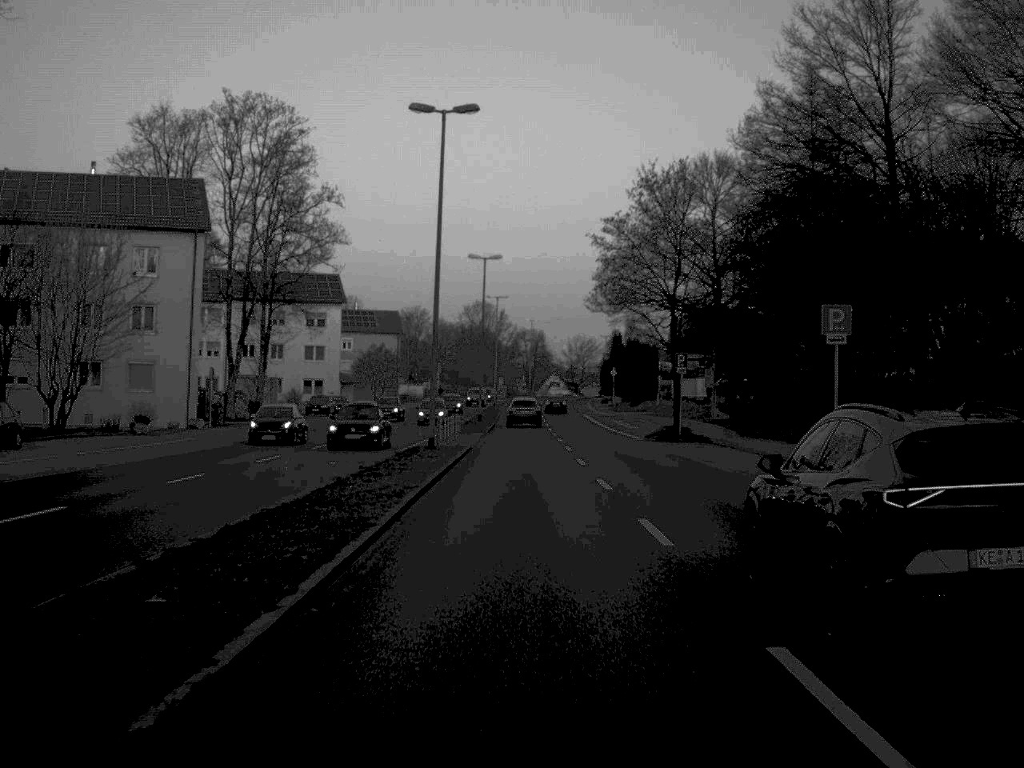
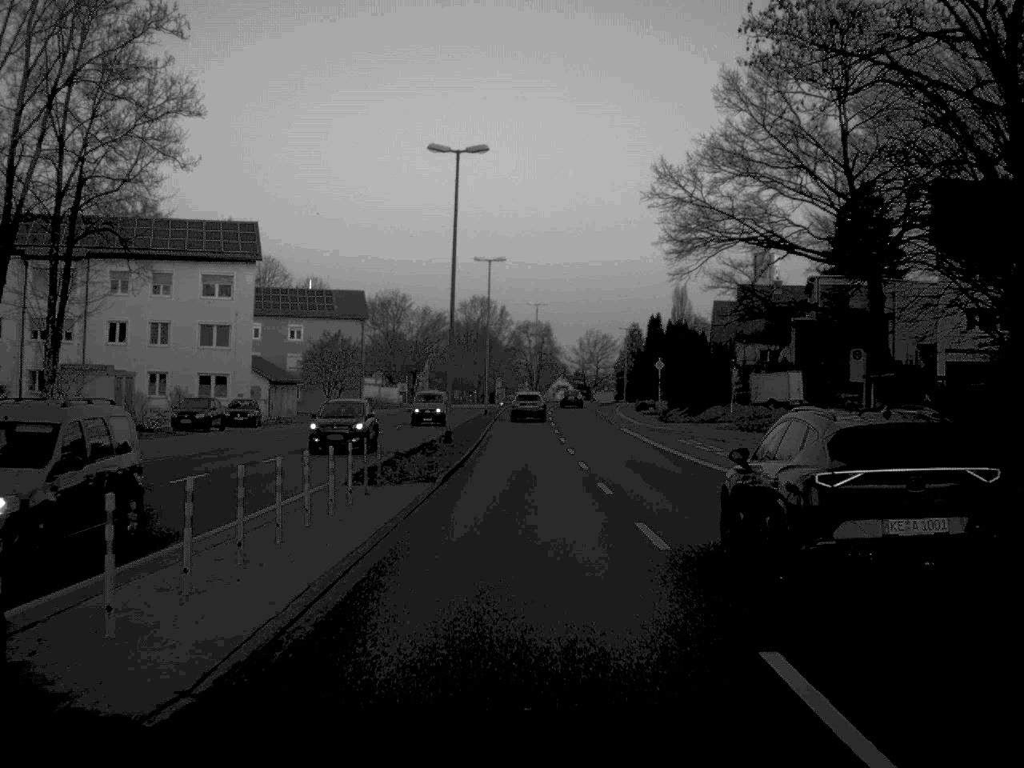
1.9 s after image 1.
(0.0, +35.7) m; 0°
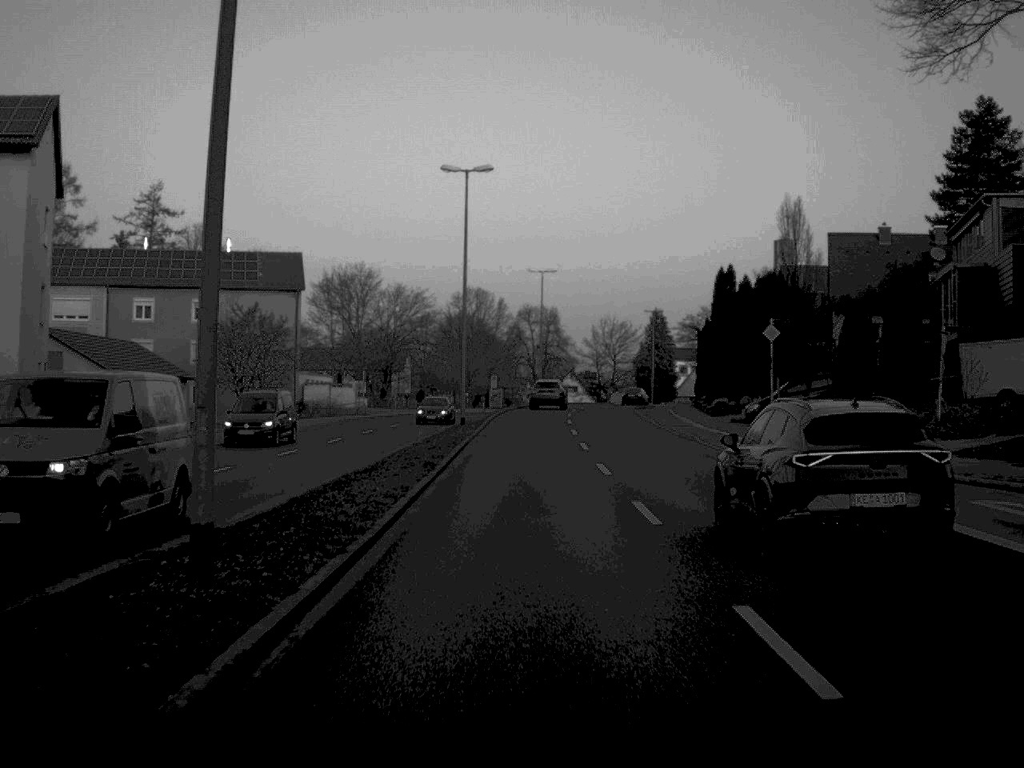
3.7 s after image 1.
(-0.1, +34.2) m; 0°
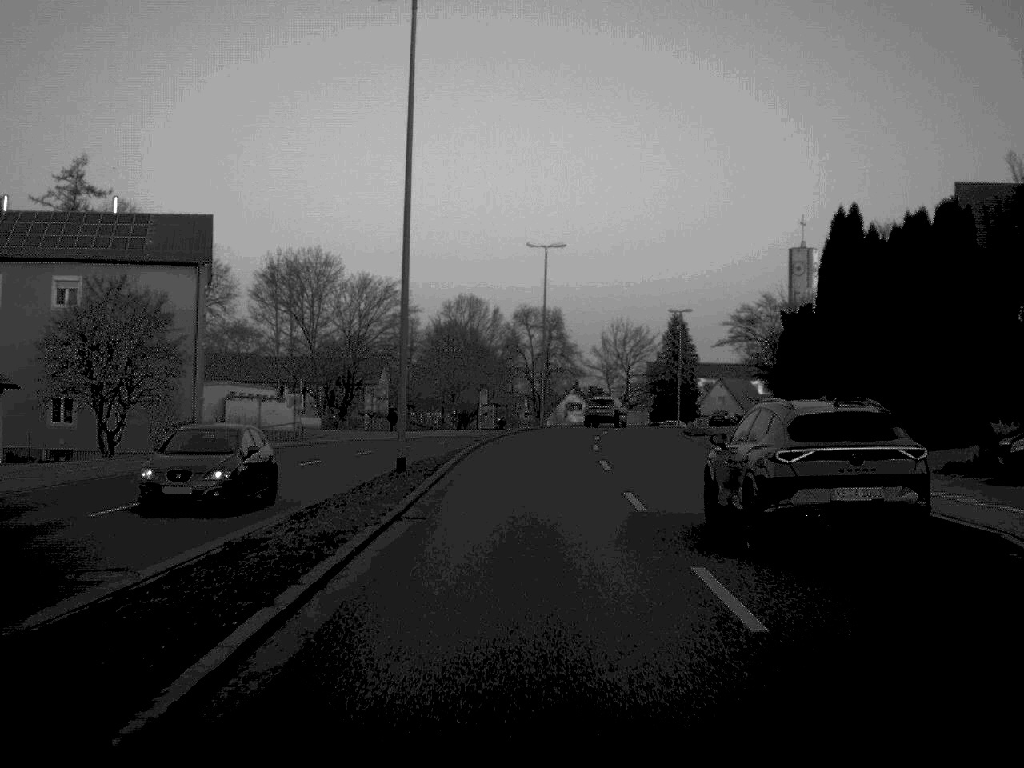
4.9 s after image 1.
(0.0, +24.8) m; 0°
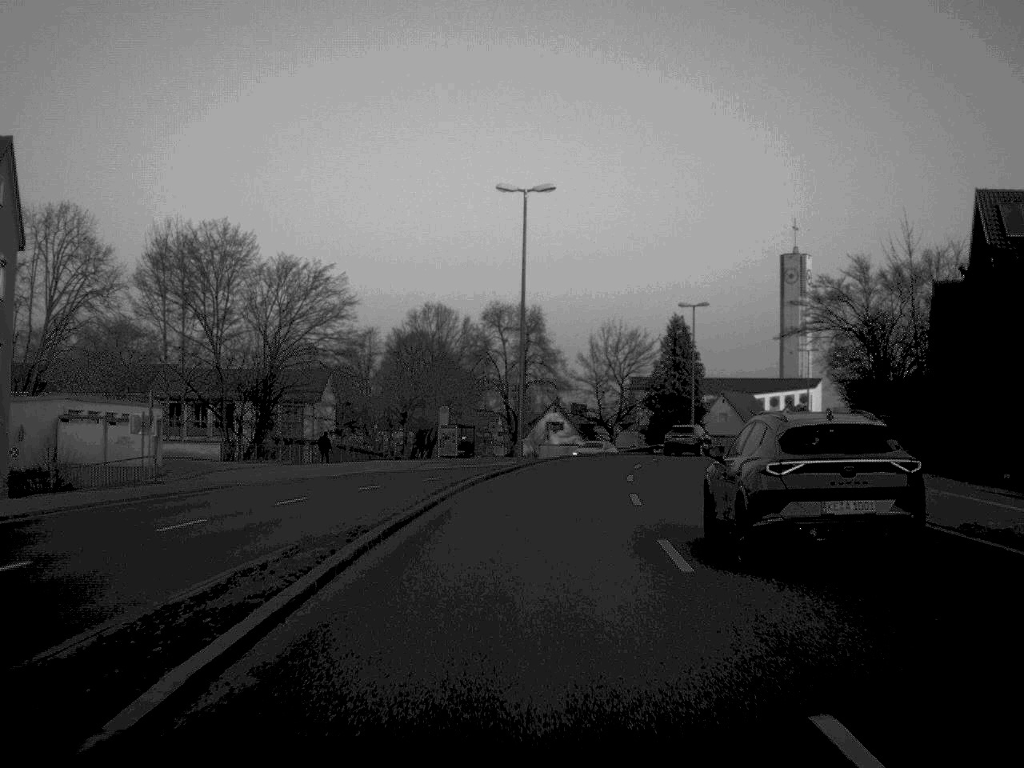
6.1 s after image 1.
(+0.2, +23.2) m; +1°
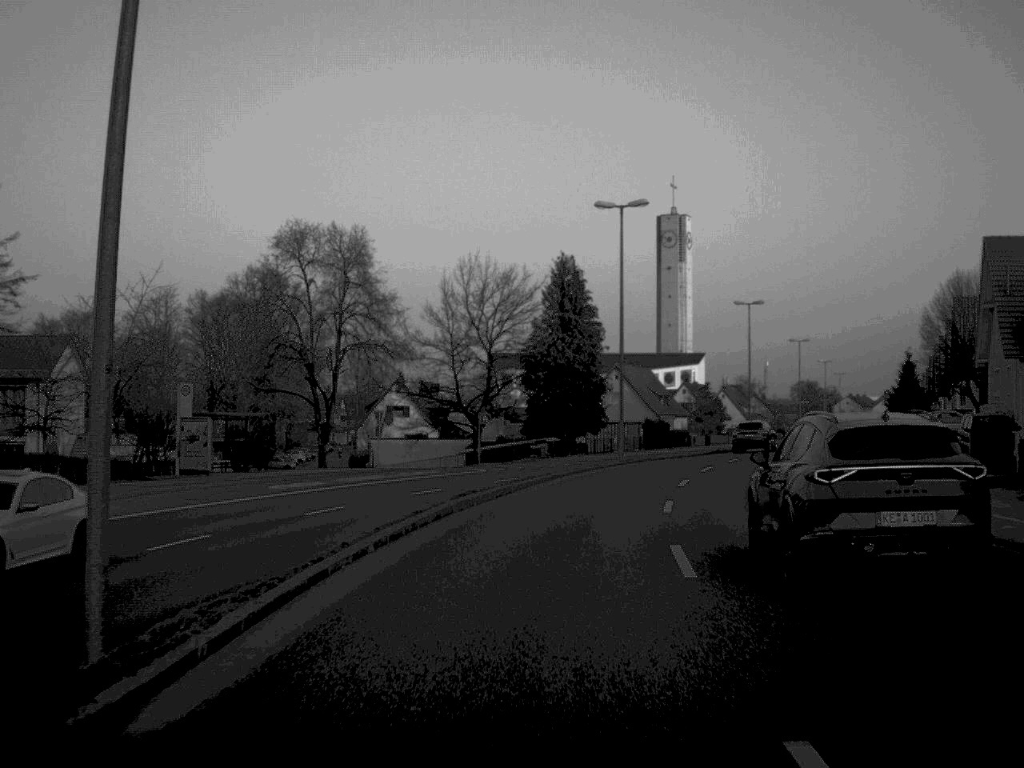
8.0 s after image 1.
(+1.8, +36.3) m; +7°
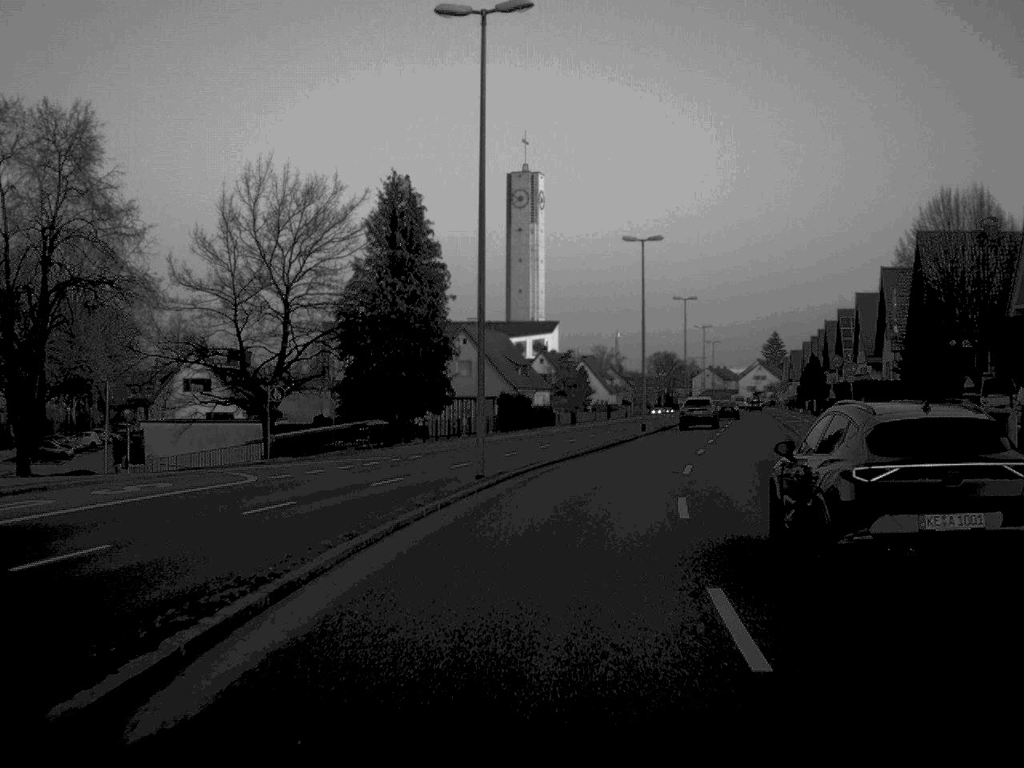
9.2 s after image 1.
(+1.3, +22.5) m; +7°
